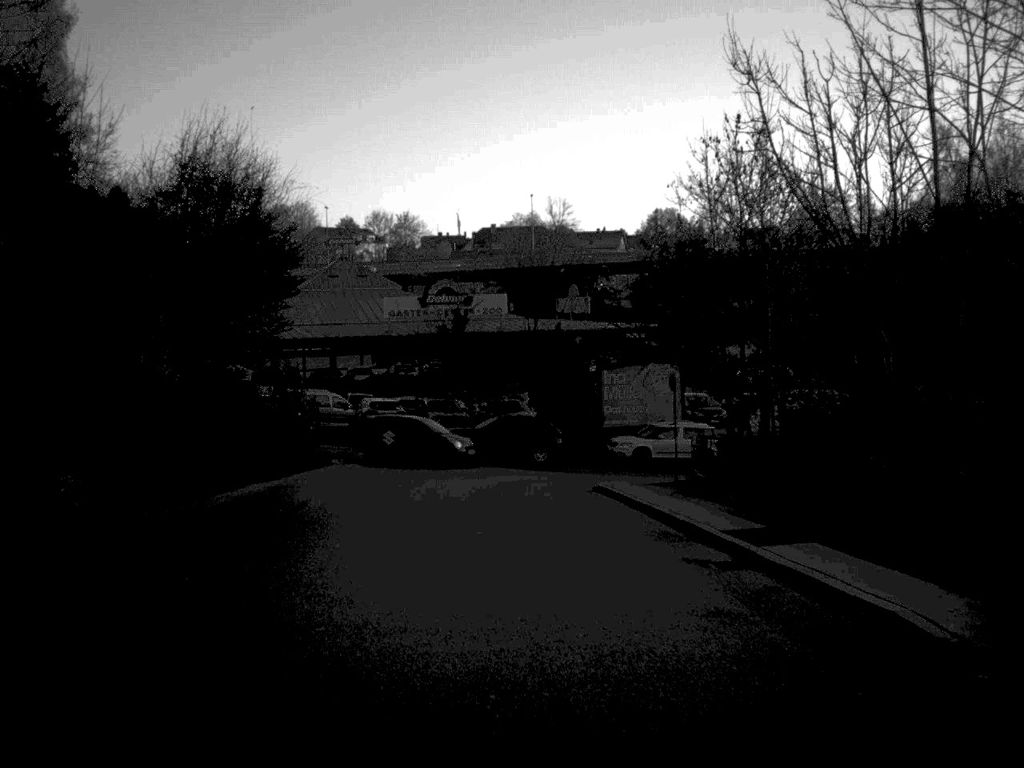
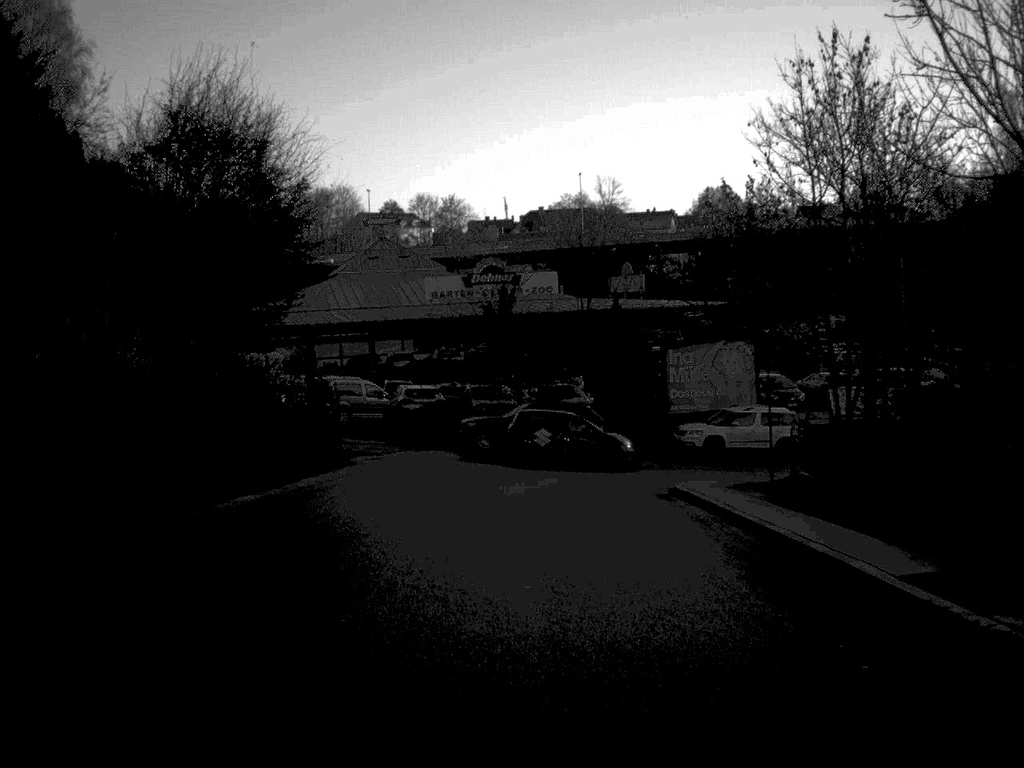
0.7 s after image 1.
(-0.1, +5.8) m; -2°
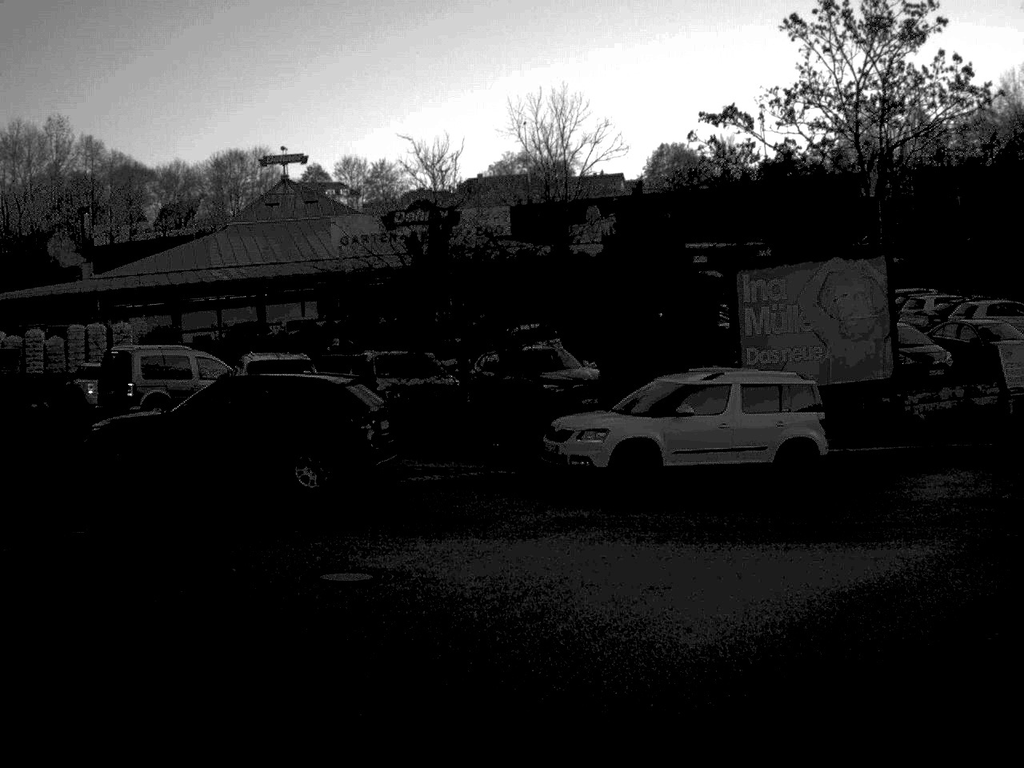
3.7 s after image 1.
(-0.3, +21.2) m; +3°
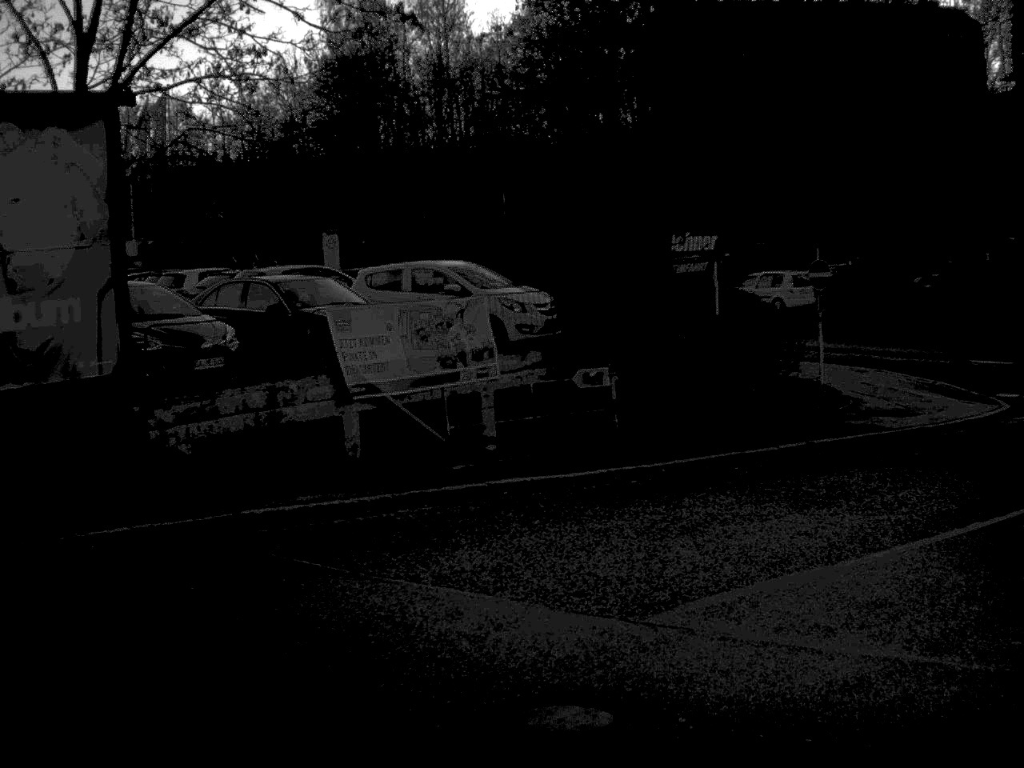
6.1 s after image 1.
(+3.2, +13.2) m; +33°
